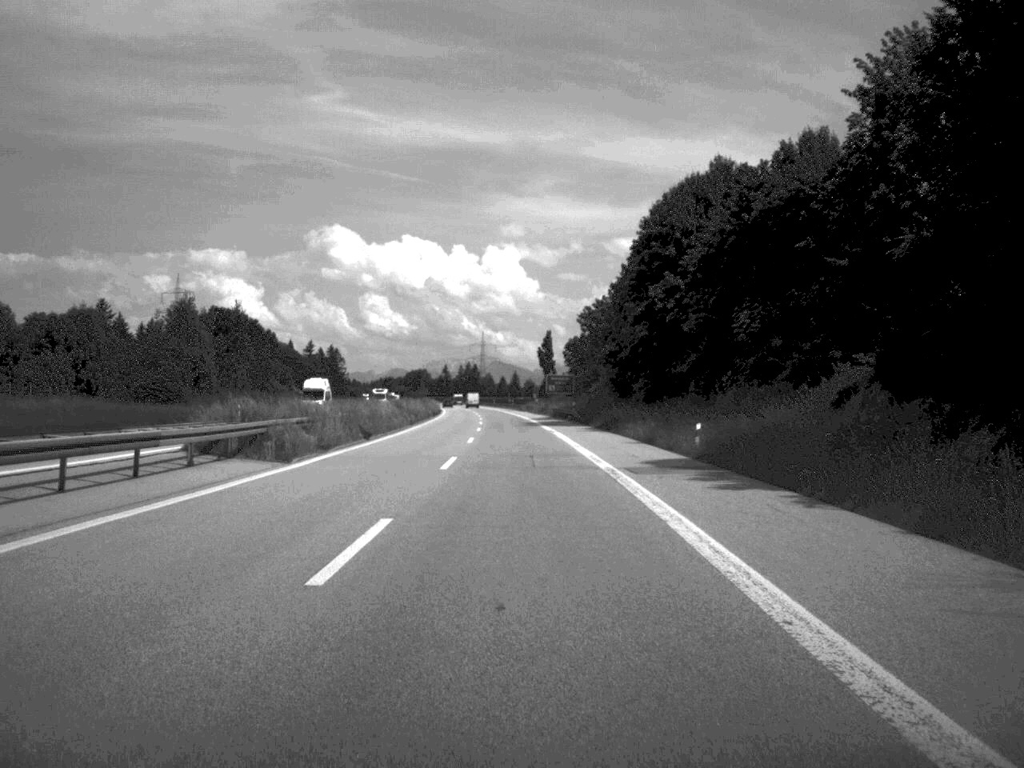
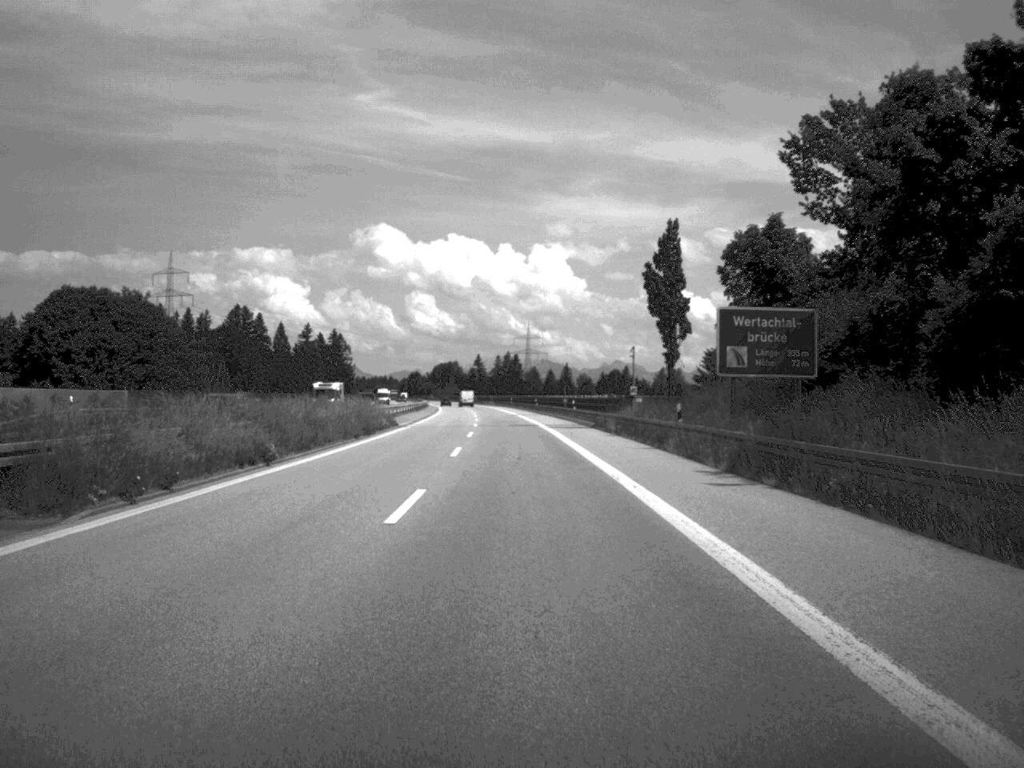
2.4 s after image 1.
(-2.0, +100.7) m; -2°
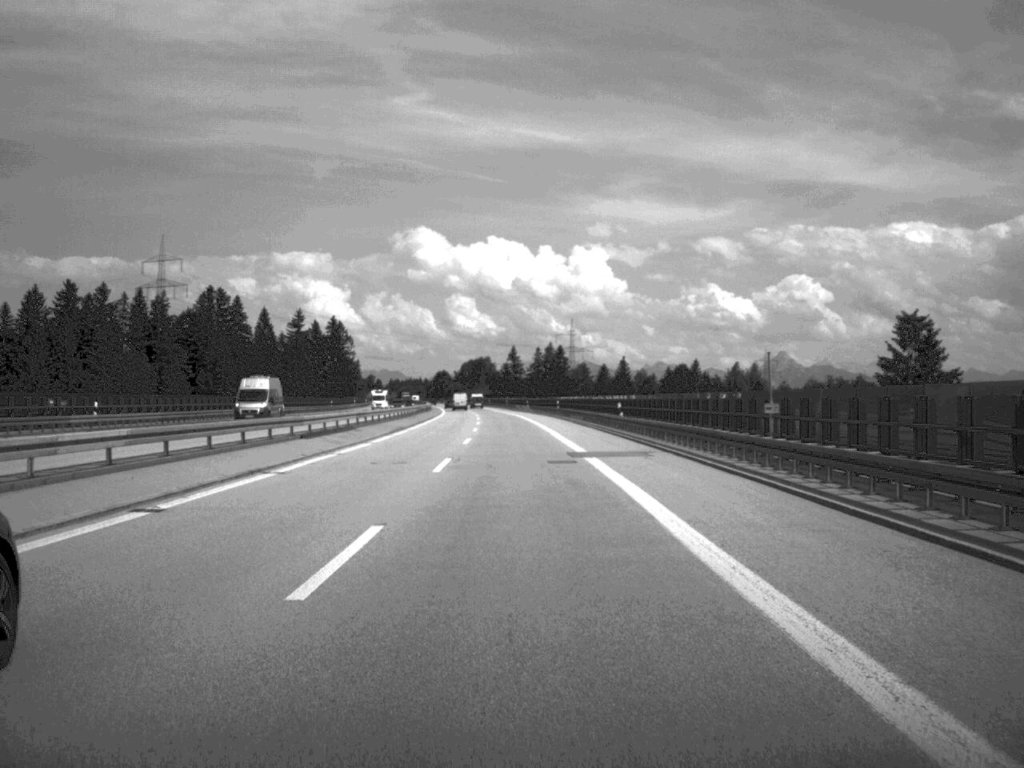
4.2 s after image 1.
(-1.2, +76.5) m; -2°
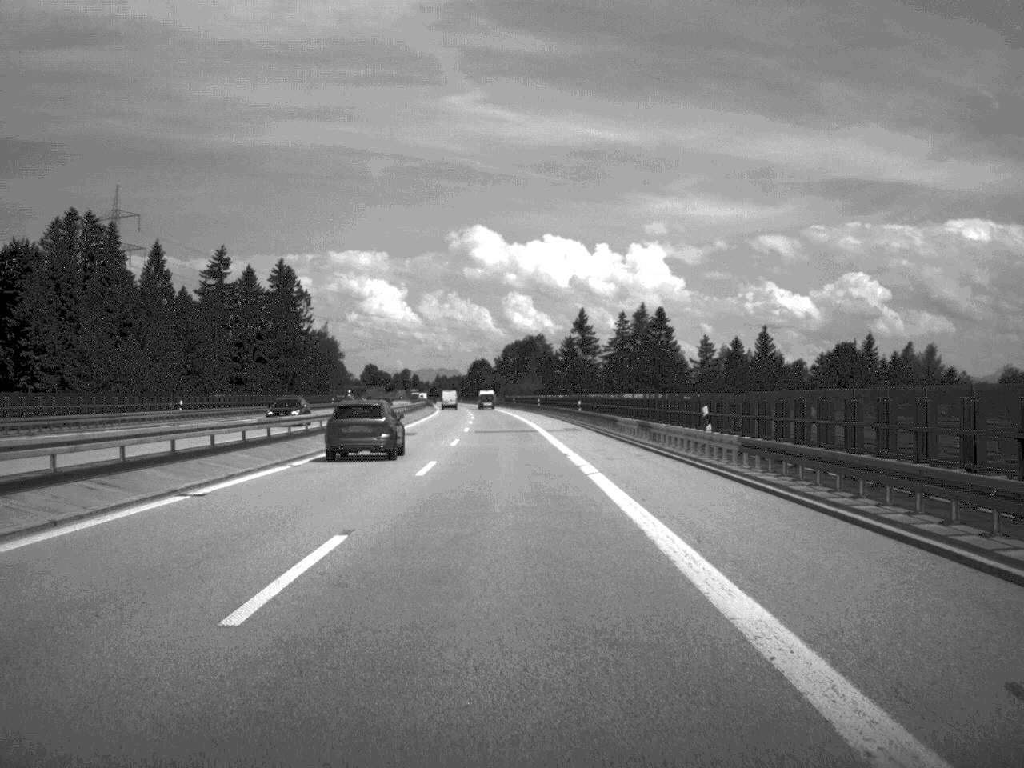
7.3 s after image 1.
(-2.8, +124.5) m; -3°
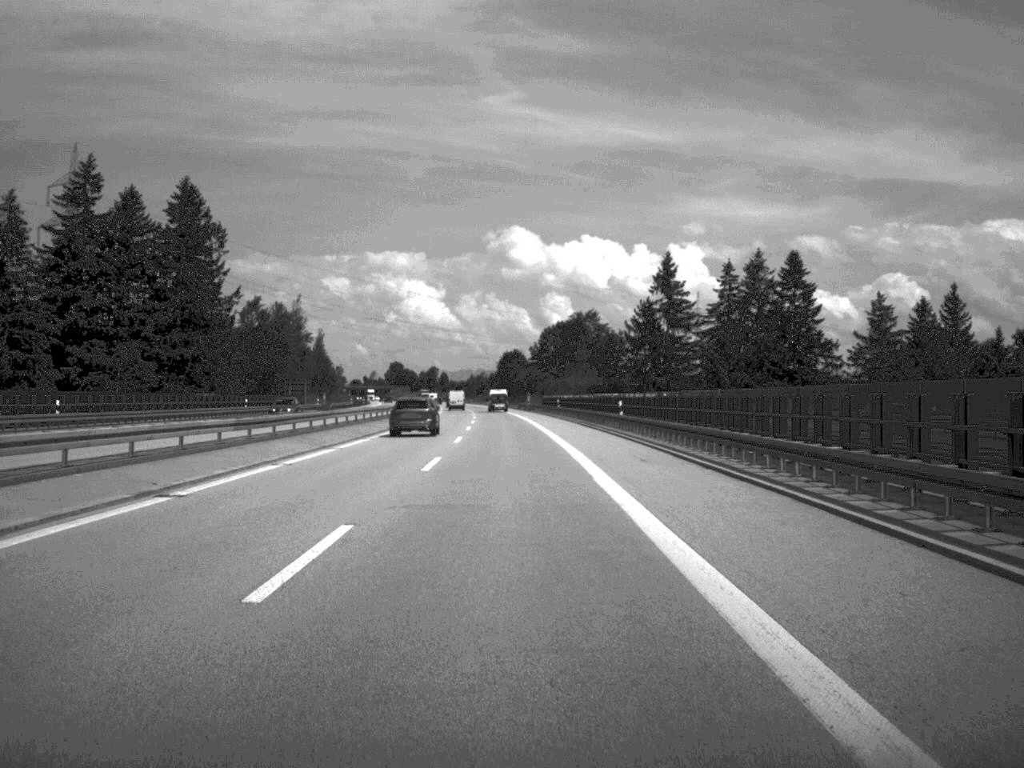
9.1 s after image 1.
(-1.1, +70.4) m; -2°
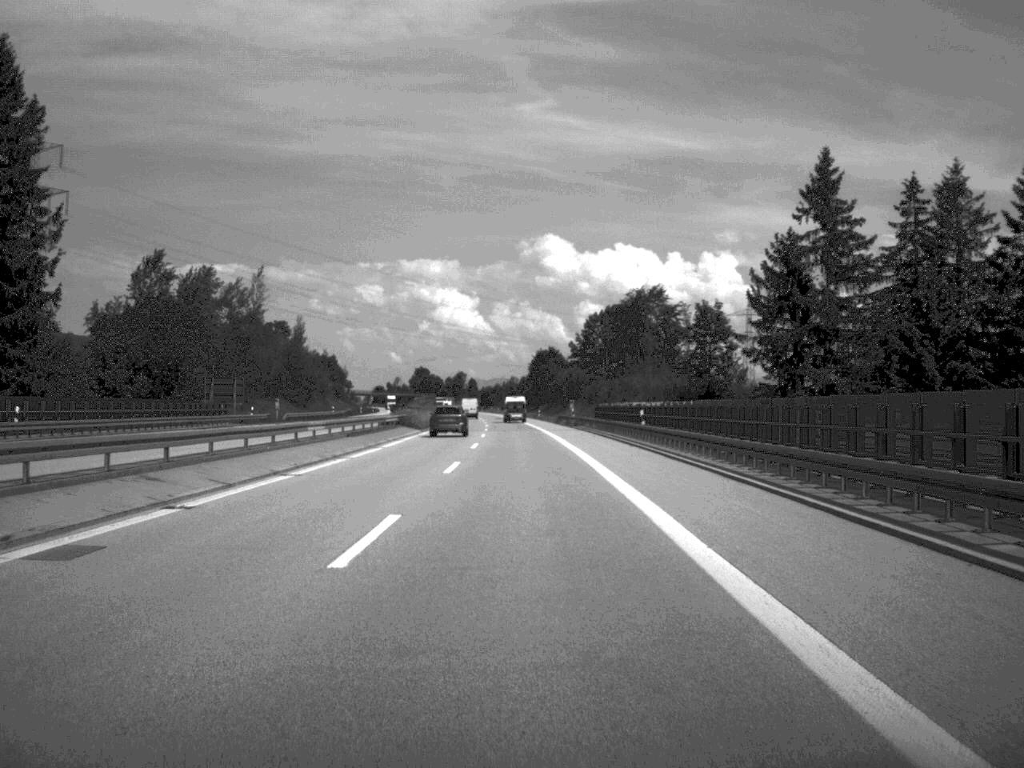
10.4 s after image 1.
(-0.7, +50.1) m; -2°
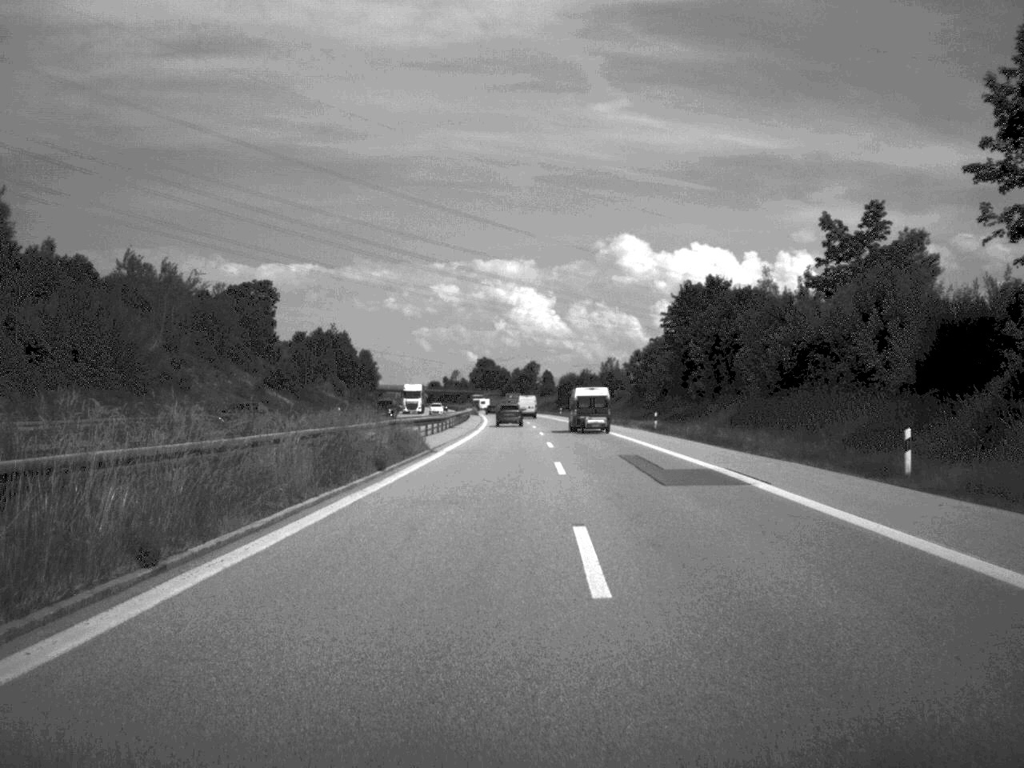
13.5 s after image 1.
(-4.5, +125.7) m; -4°
